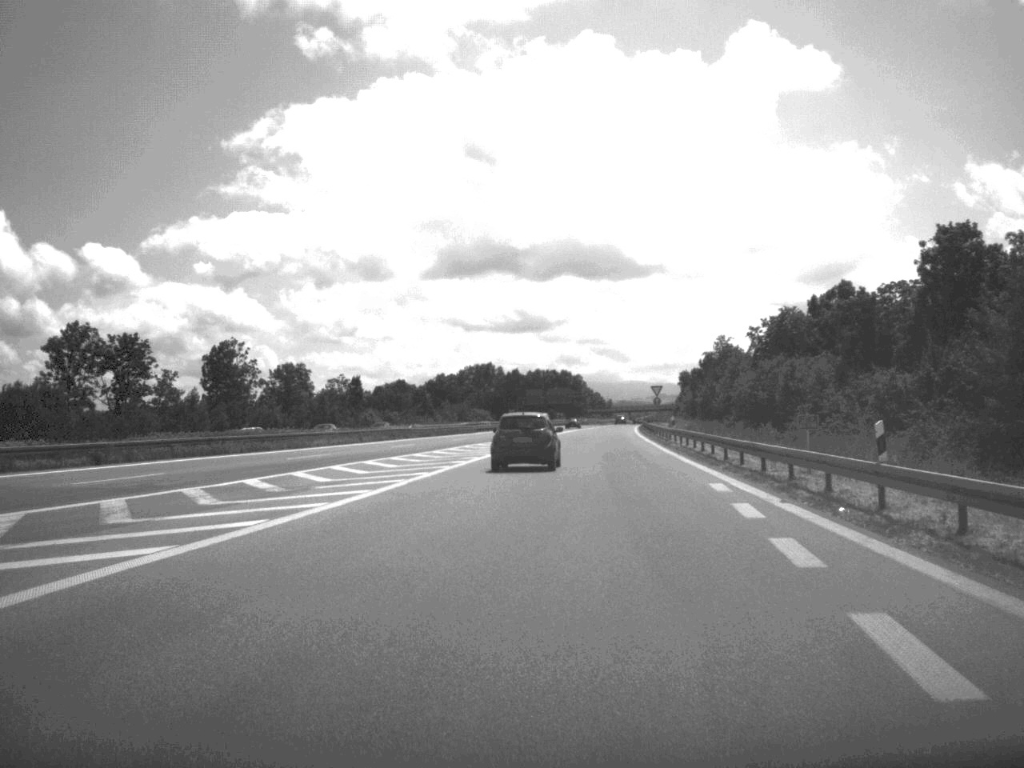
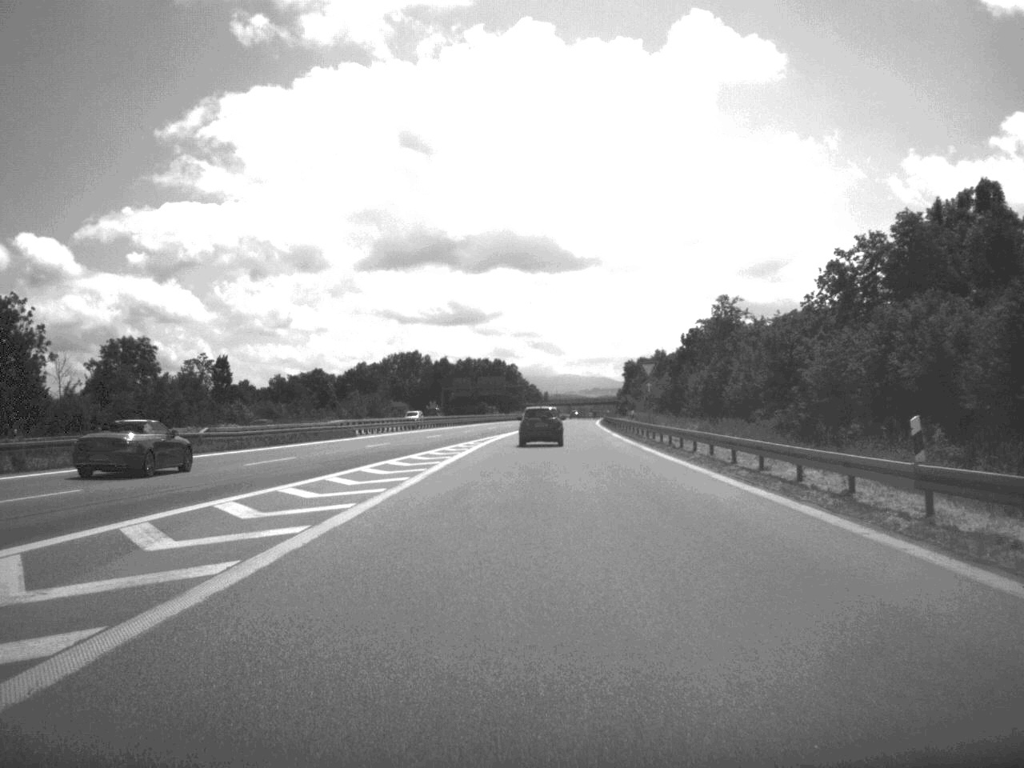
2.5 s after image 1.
(+1.2, +46.2) m; +3°
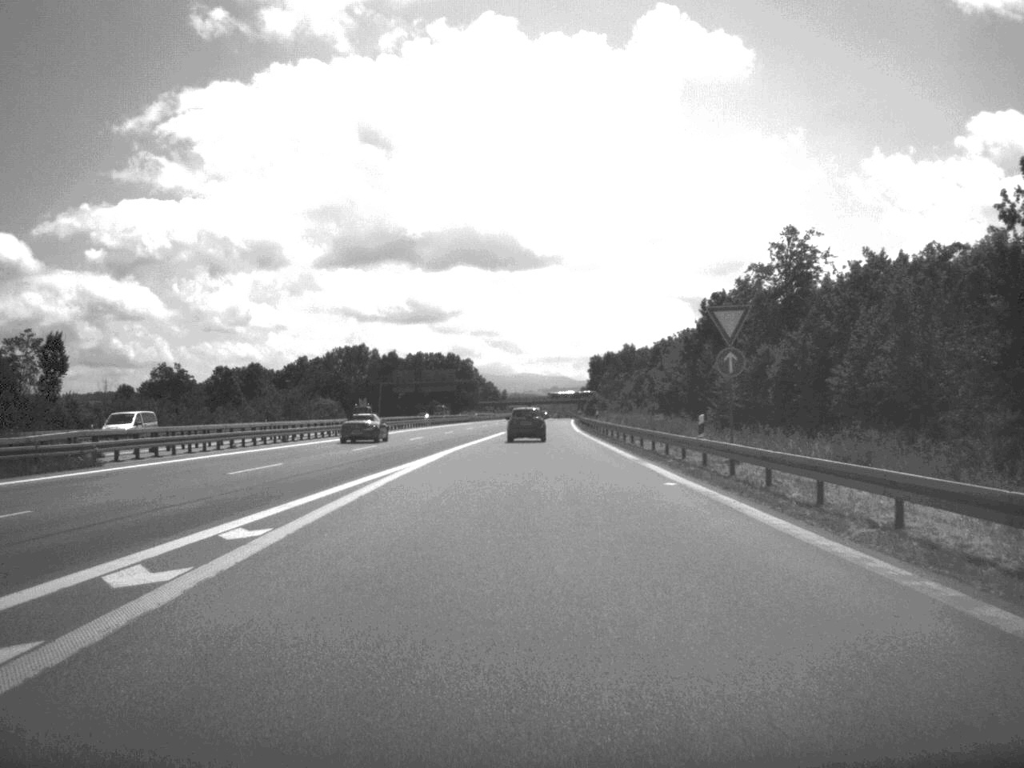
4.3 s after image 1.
(+0.6, +40.7) m; +2°
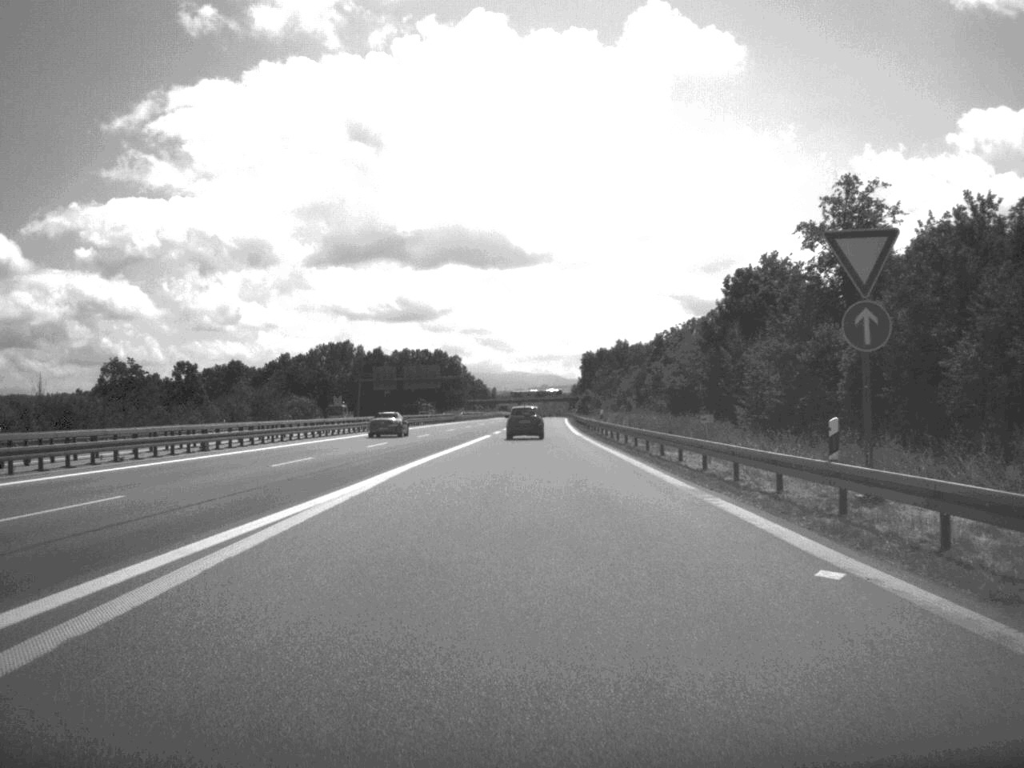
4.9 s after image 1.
(+0.1, +14.2) m; 0°
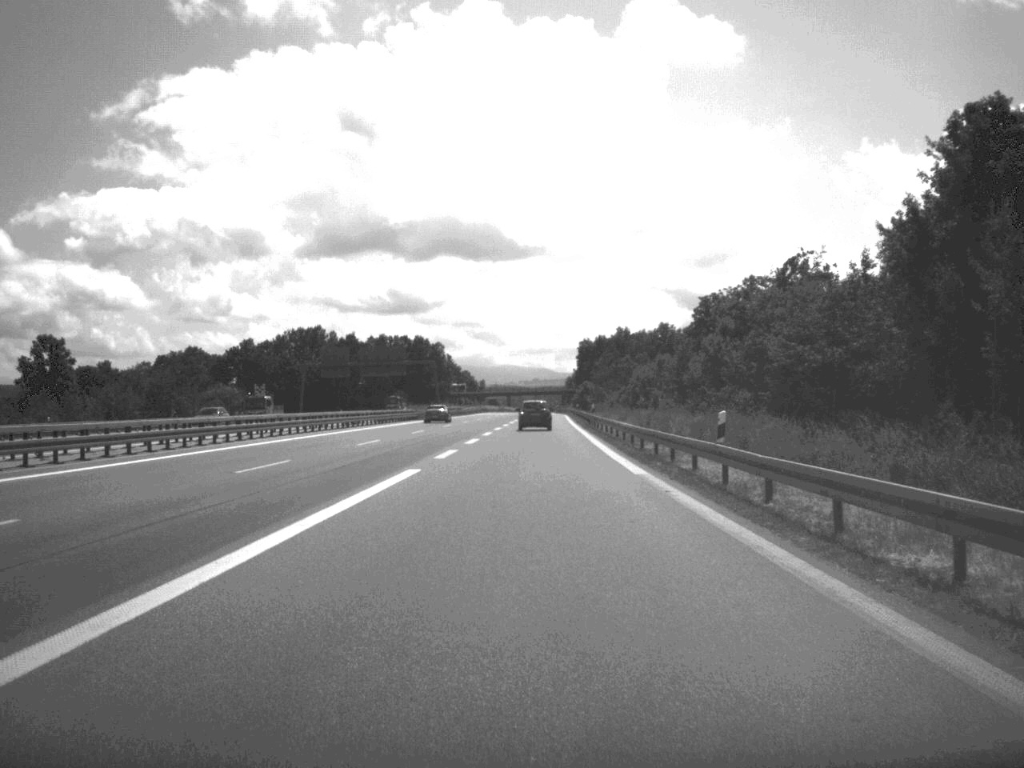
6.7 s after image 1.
(+0.2, +42.0) m; 0°
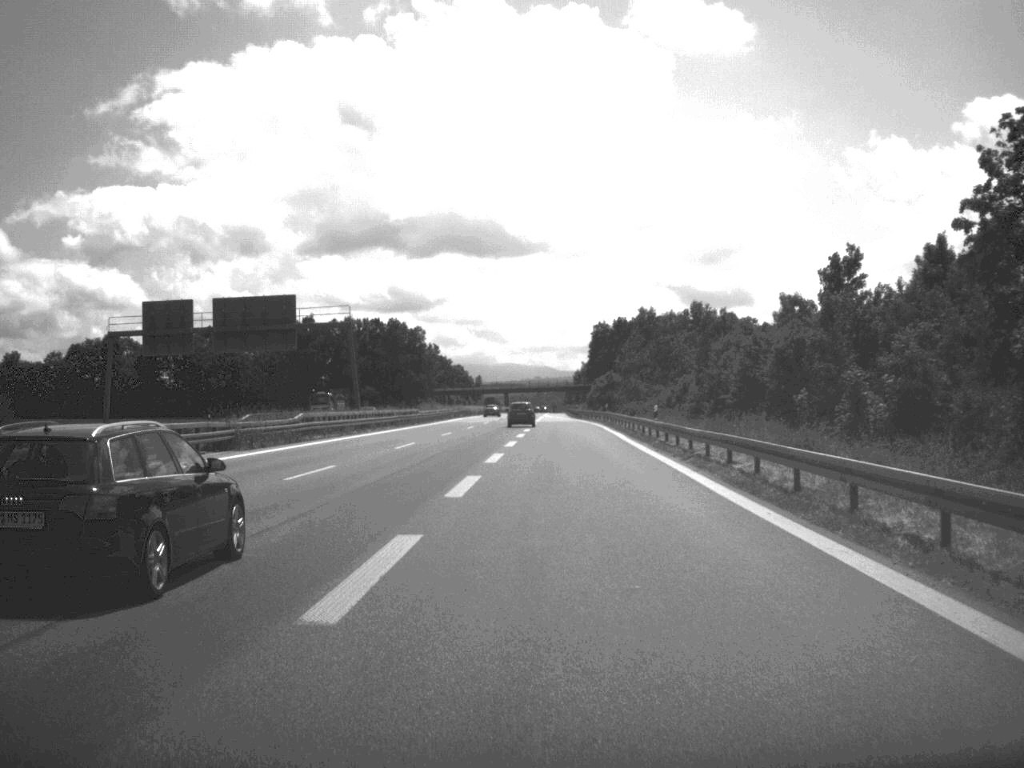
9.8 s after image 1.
(-0.1, +72.9) m; 0°
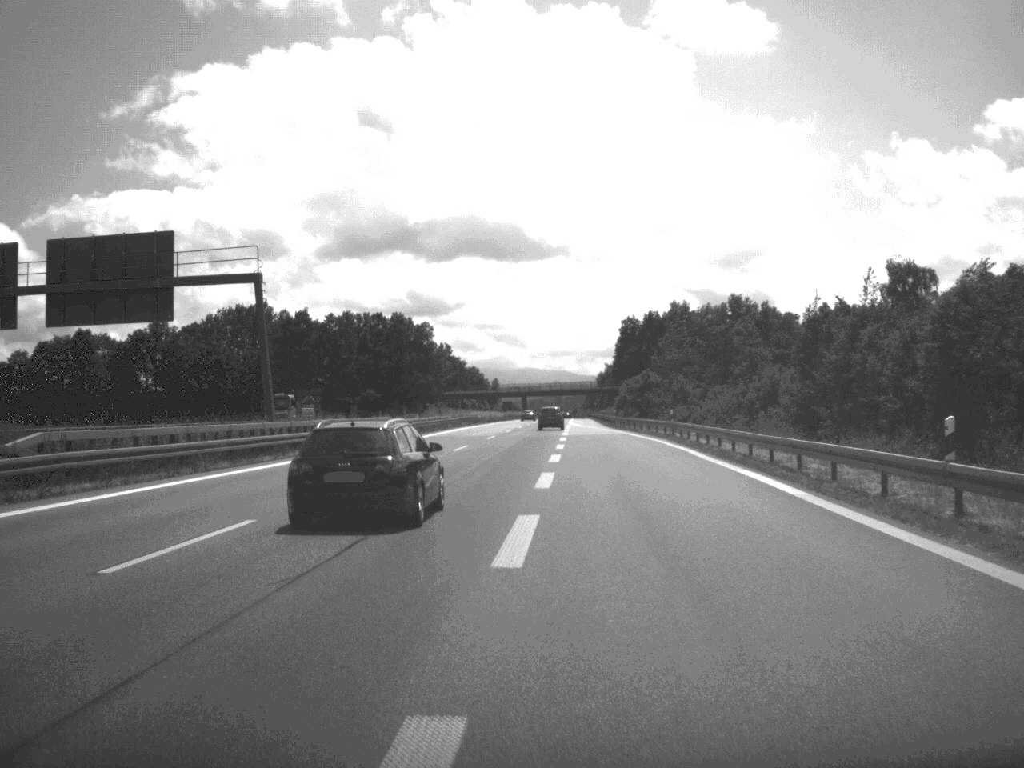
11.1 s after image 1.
(-0.3, +32.0) m; -1°
